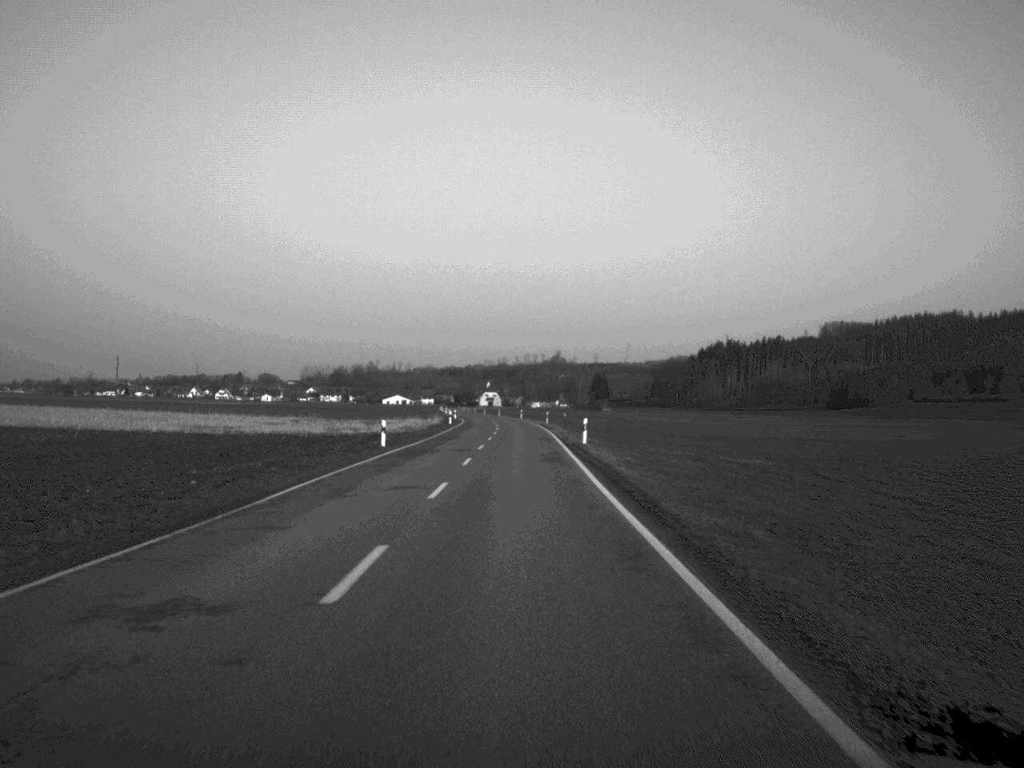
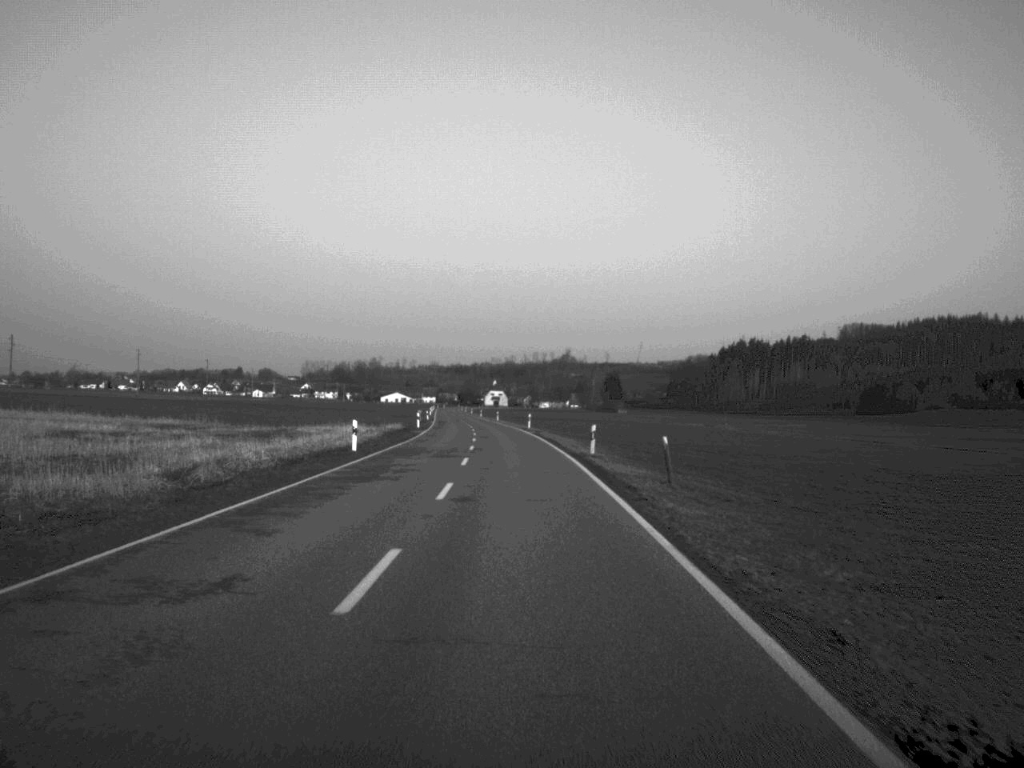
(-0.1, +56.9) m; 0°
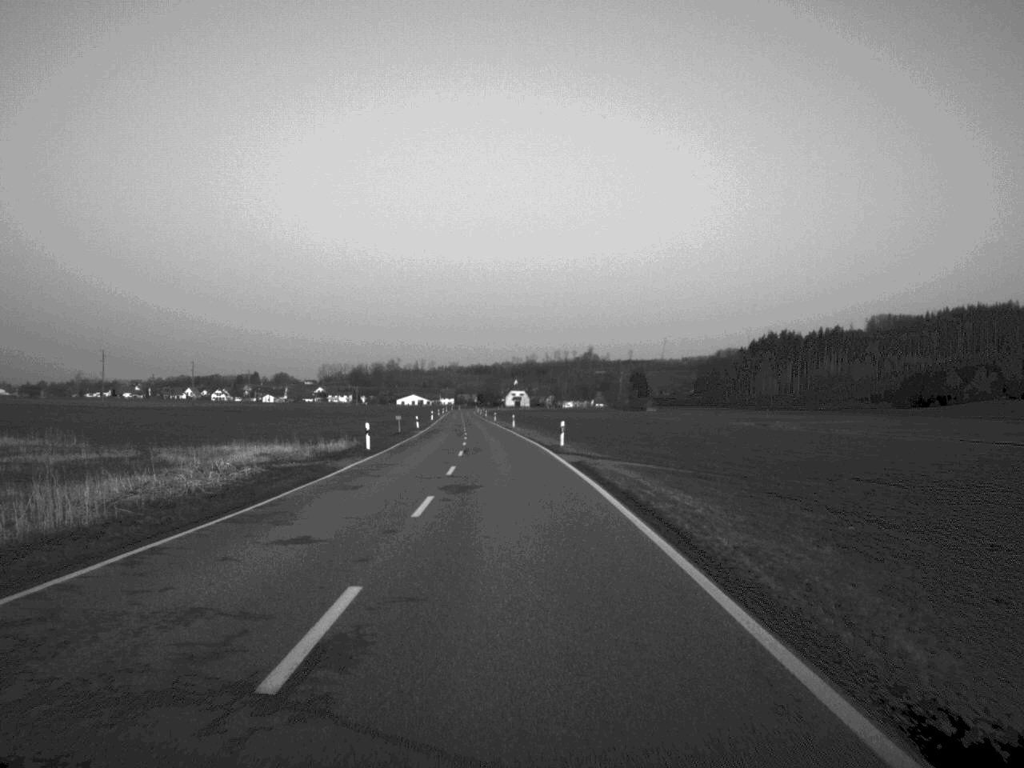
(-0.3, +36.0) m; -1°
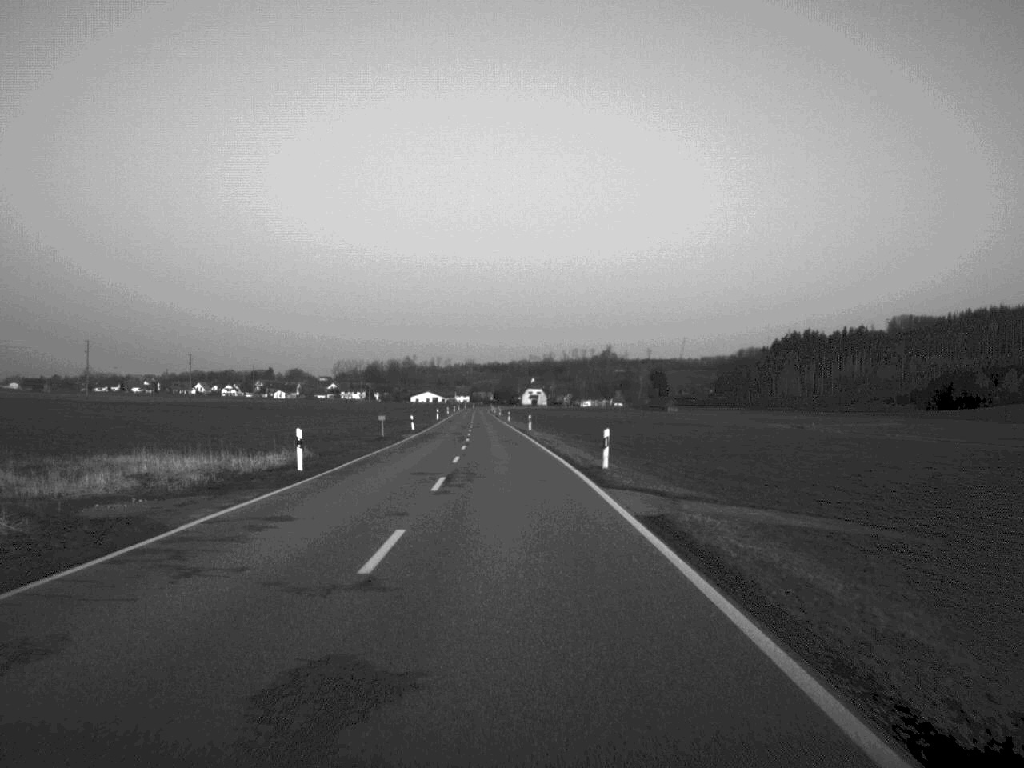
(-0.1, +17.6) m; -1°
